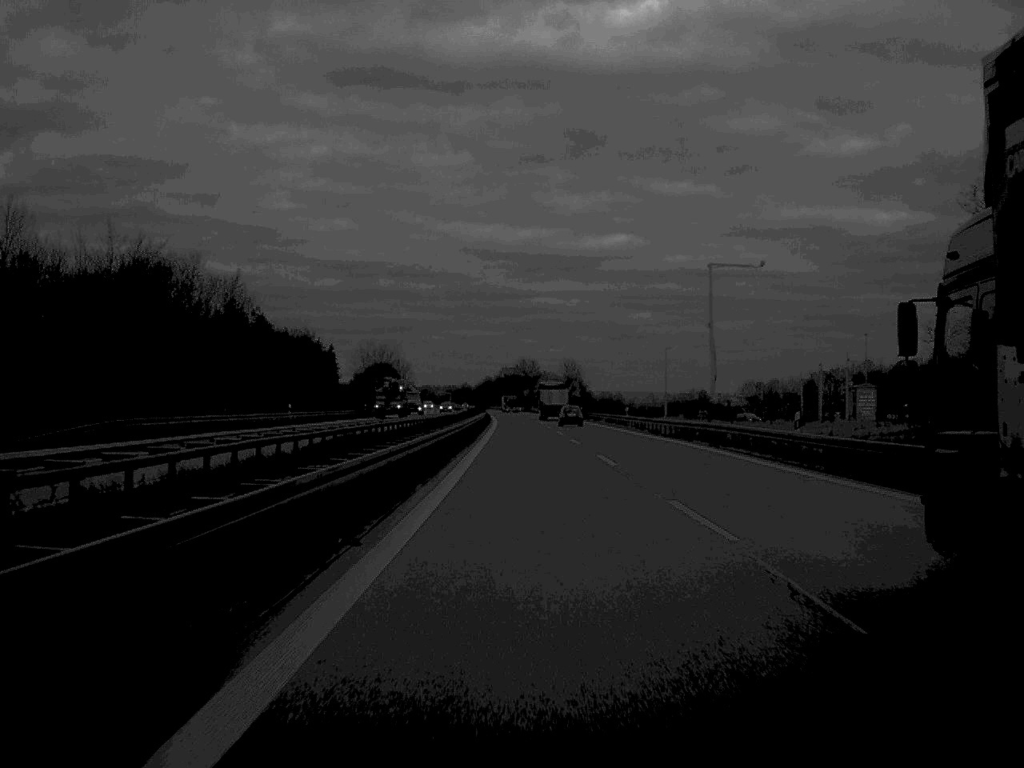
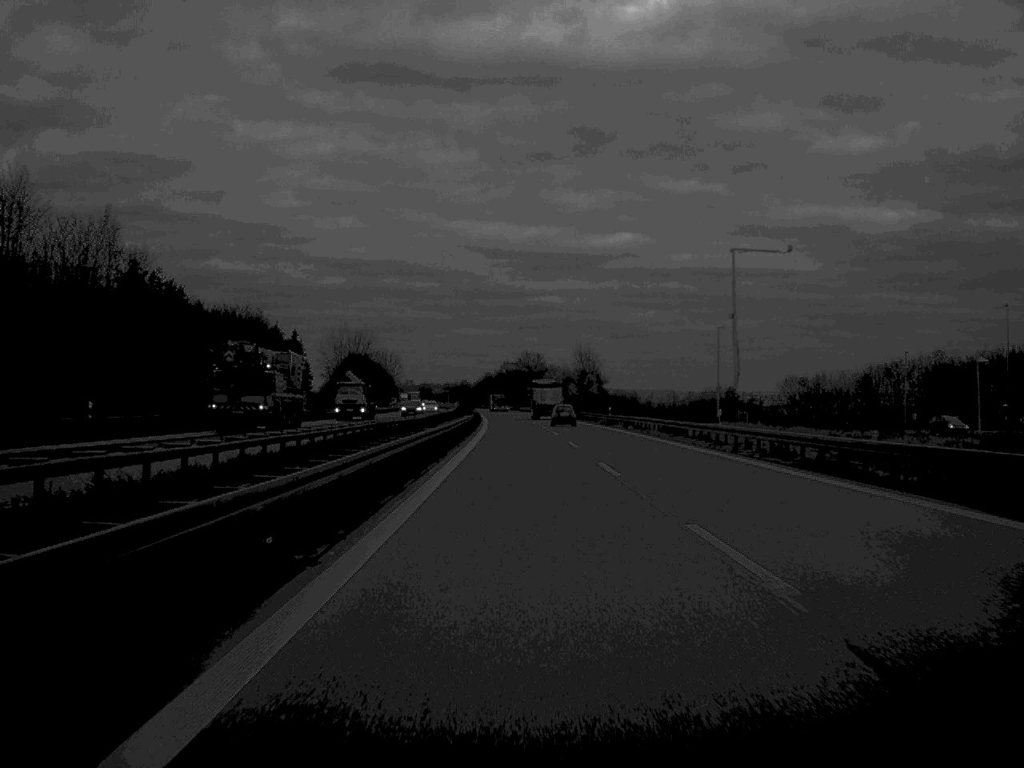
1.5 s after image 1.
(0.0, +40.1) m; 0°
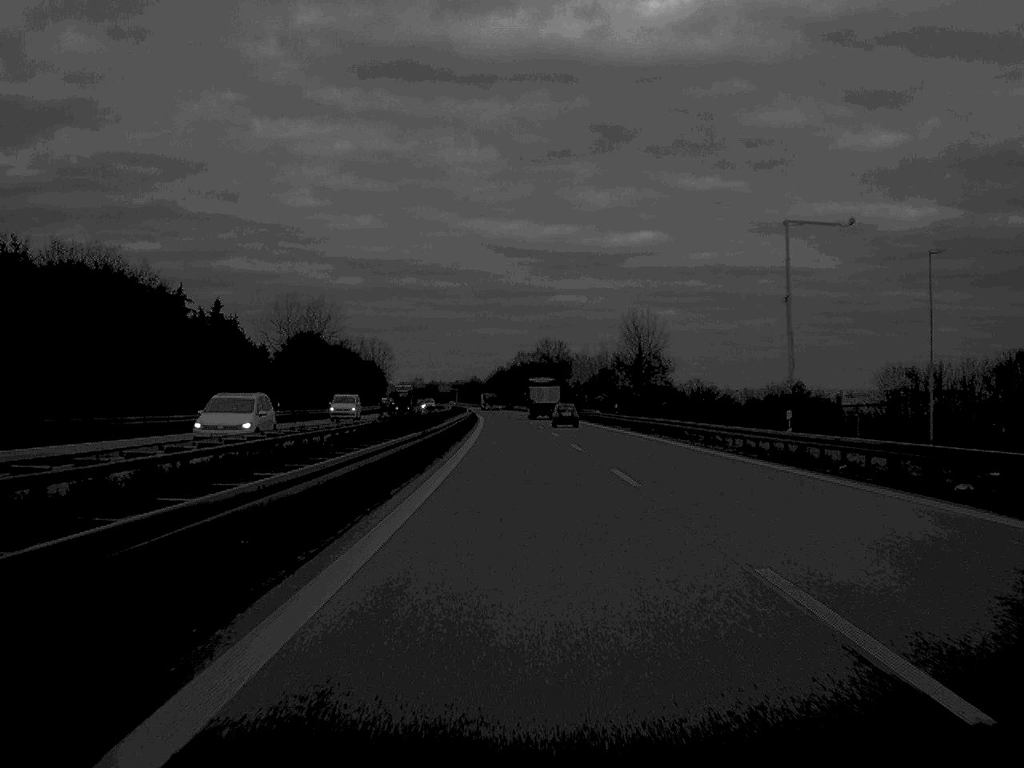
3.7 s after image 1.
(-0.5, +57.9) m; -1°
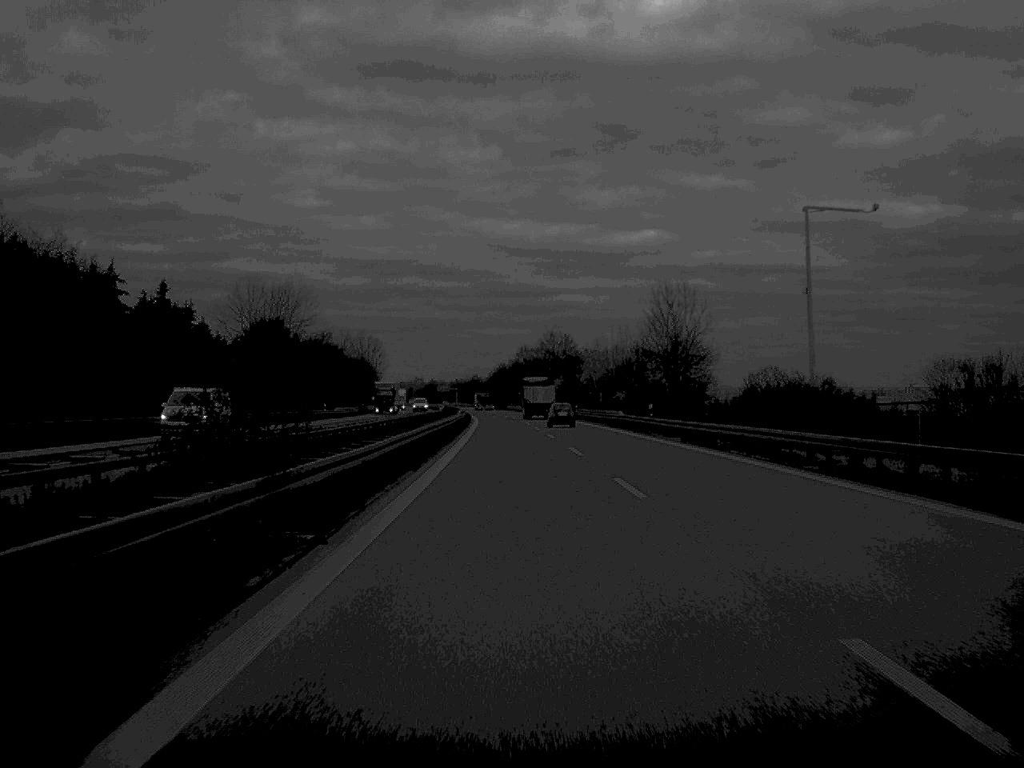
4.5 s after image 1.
(0.0, +21.4) m; 0°
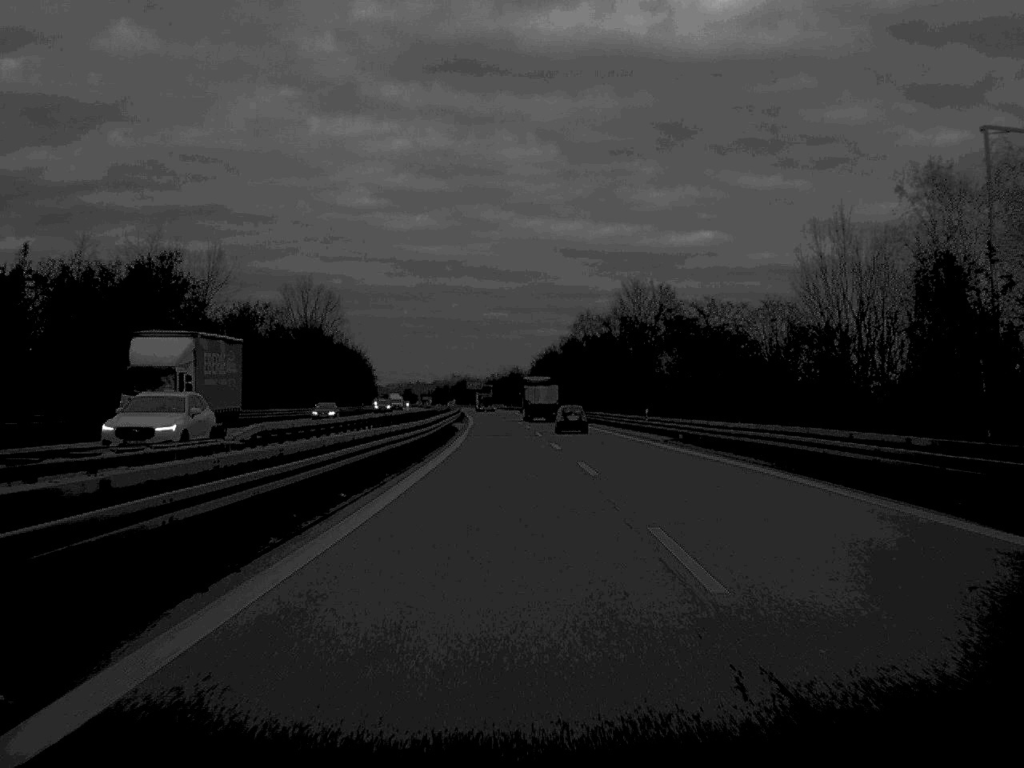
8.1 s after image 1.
(-1.5, +99.0) m; -2°
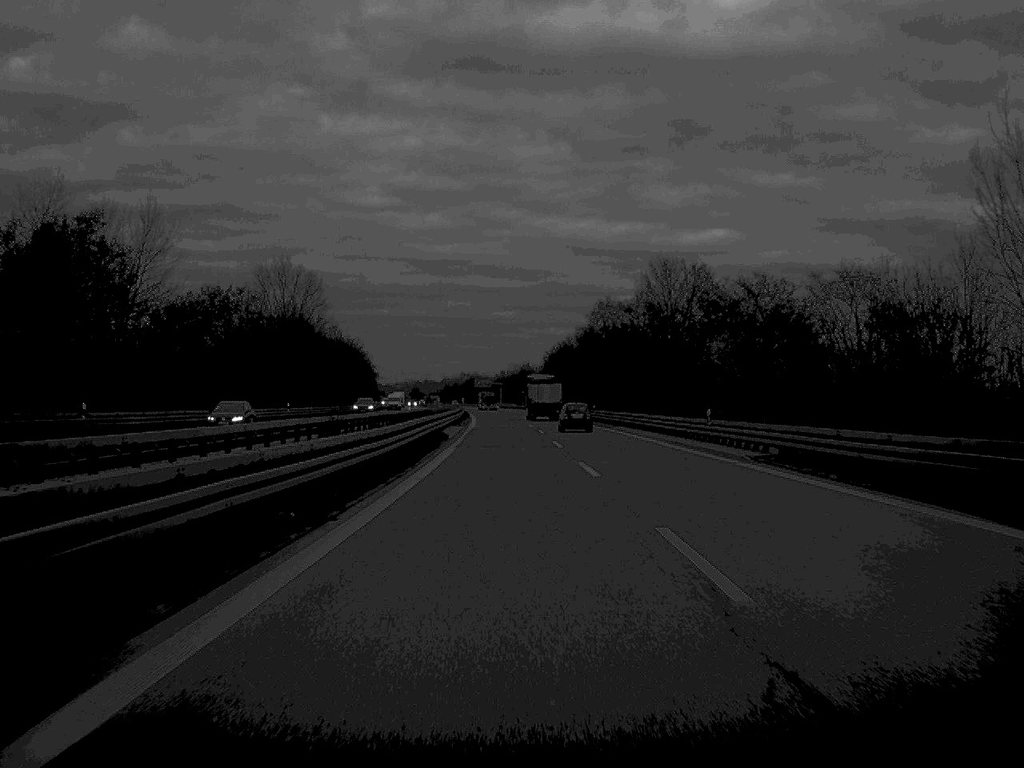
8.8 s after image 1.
(-0.1, +18.0) m; 0°
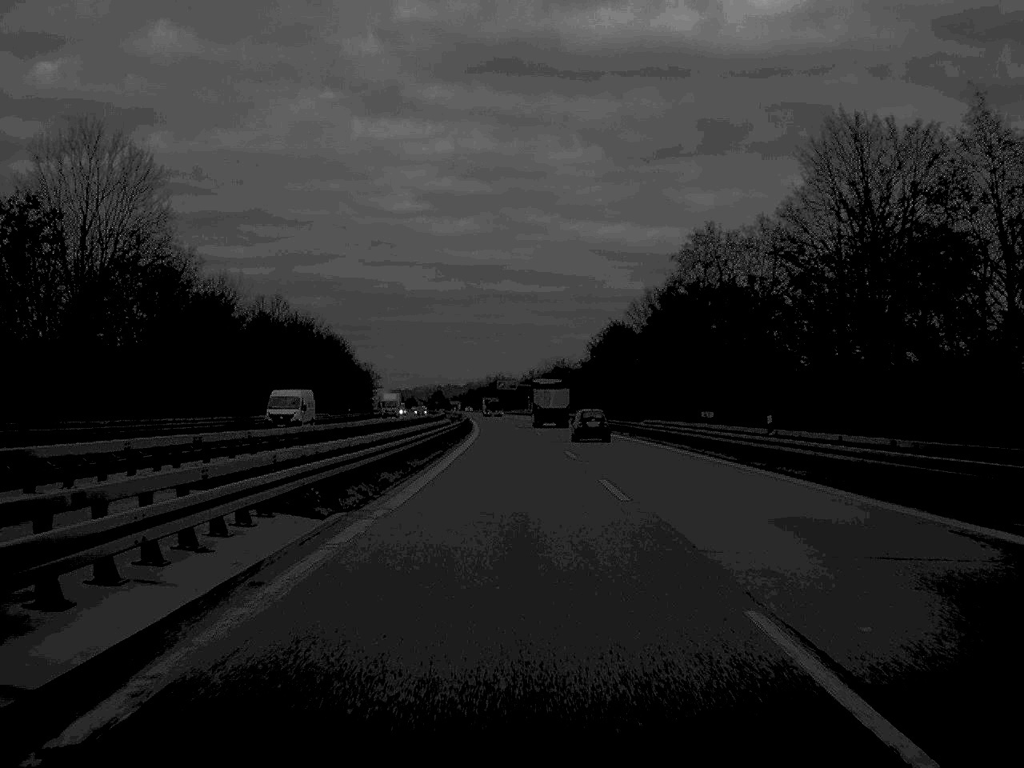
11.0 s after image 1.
(-0.7, +59.6) m; -1°
